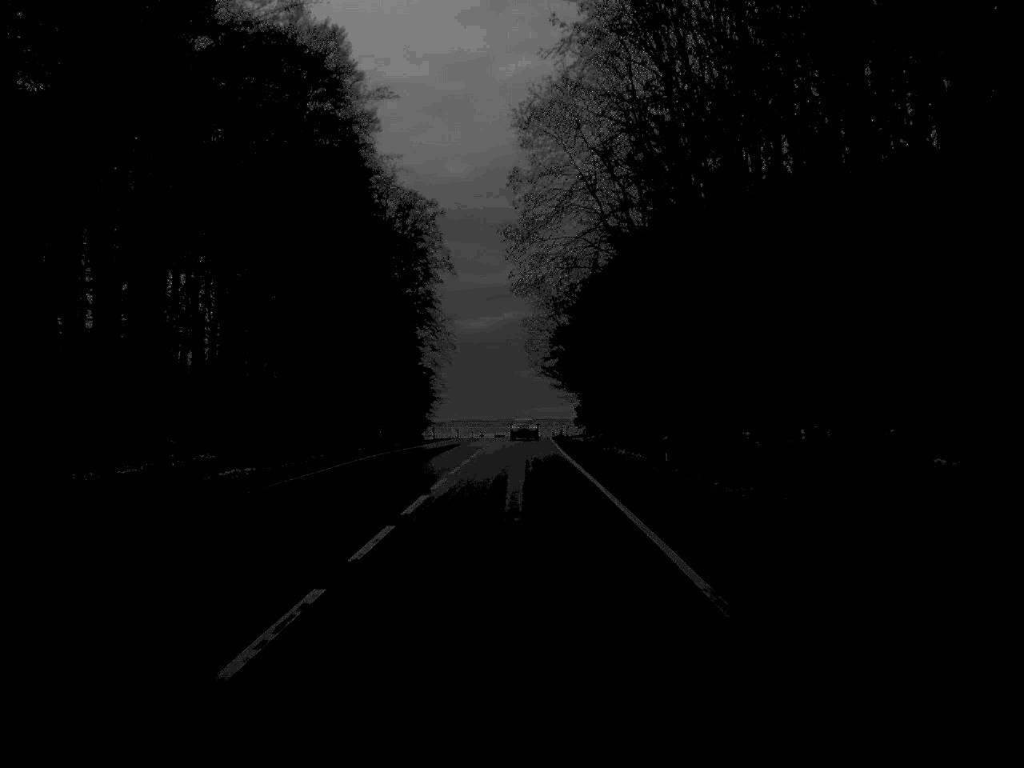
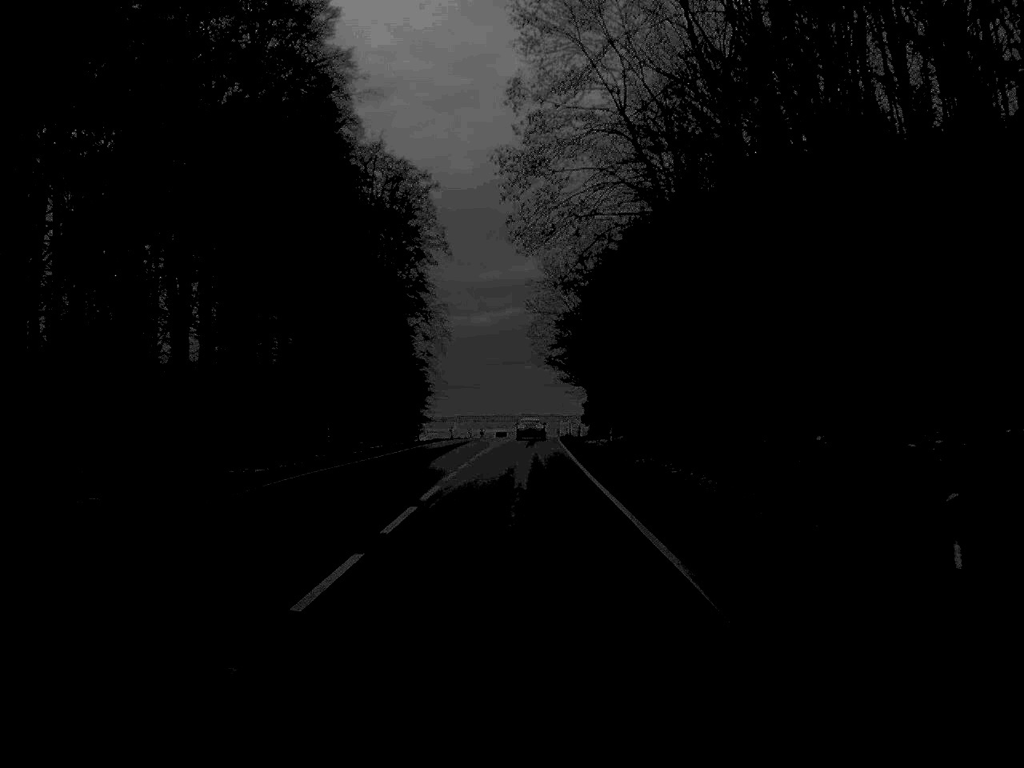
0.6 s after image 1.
(0.0, +15.1) m; 0°
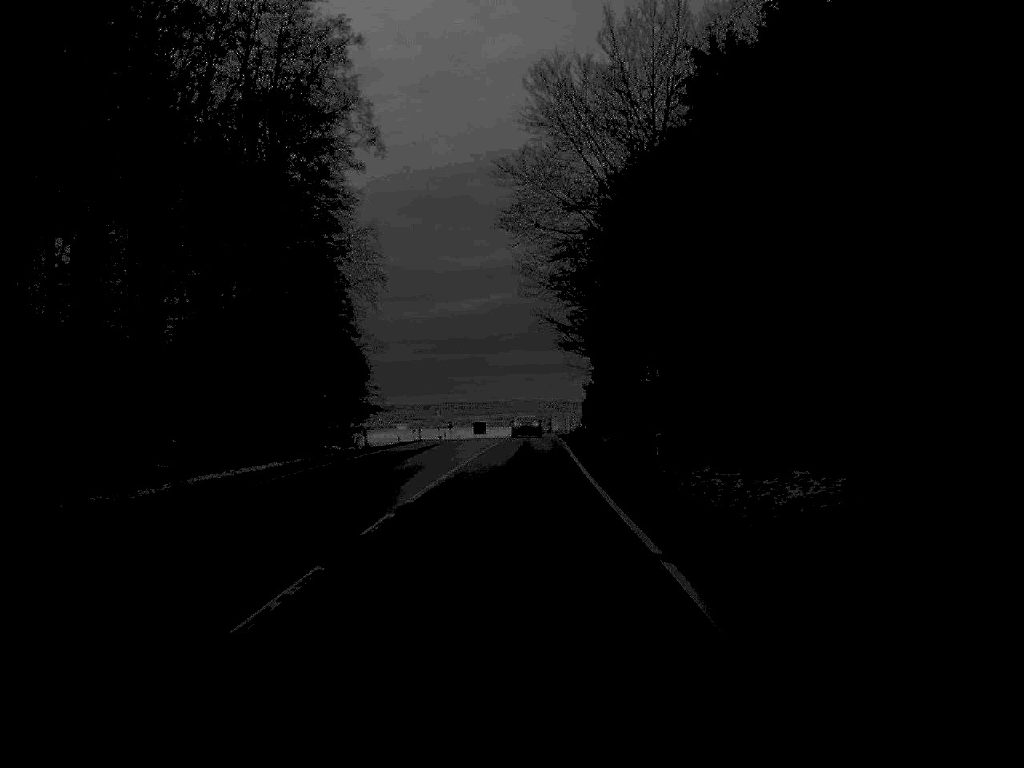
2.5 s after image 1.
(+0.3, +48.8) m; +1°
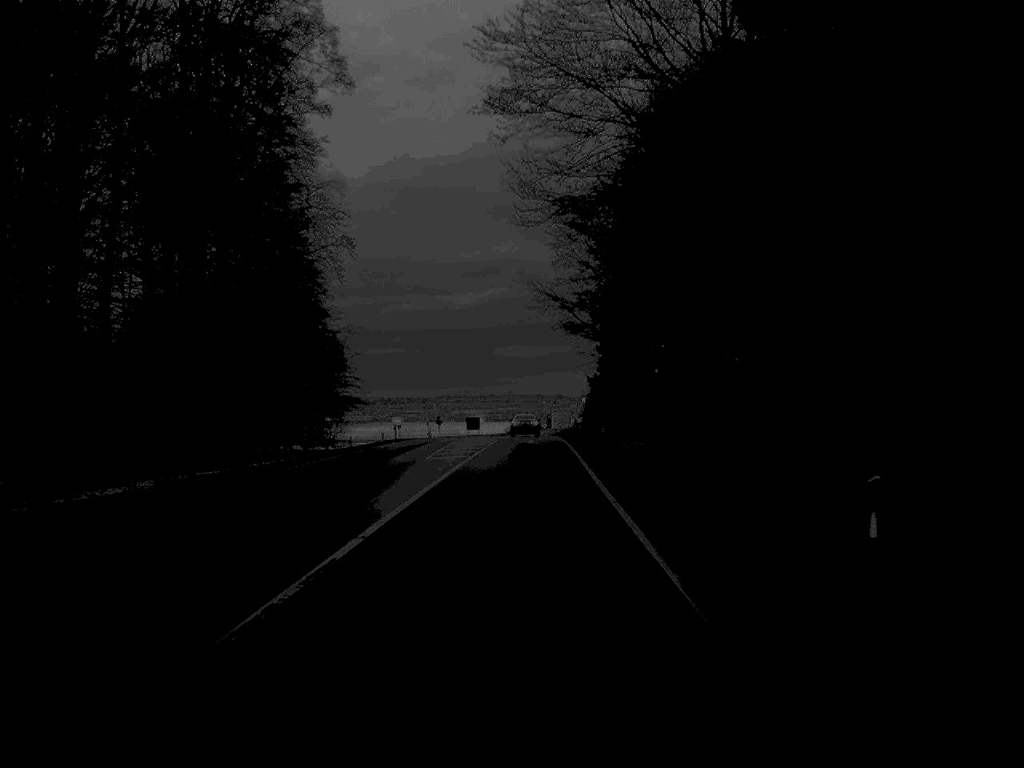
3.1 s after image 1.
(0.0, +15.0) m; 0°
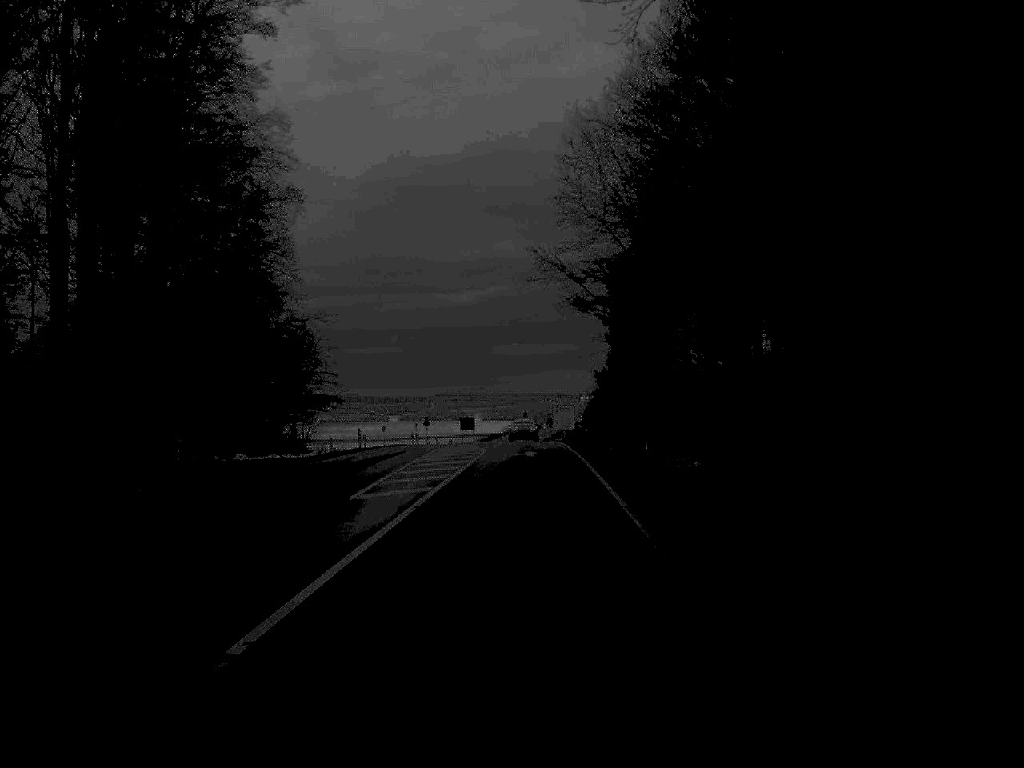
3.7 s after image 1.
(0.0, +15.6) m; 0°
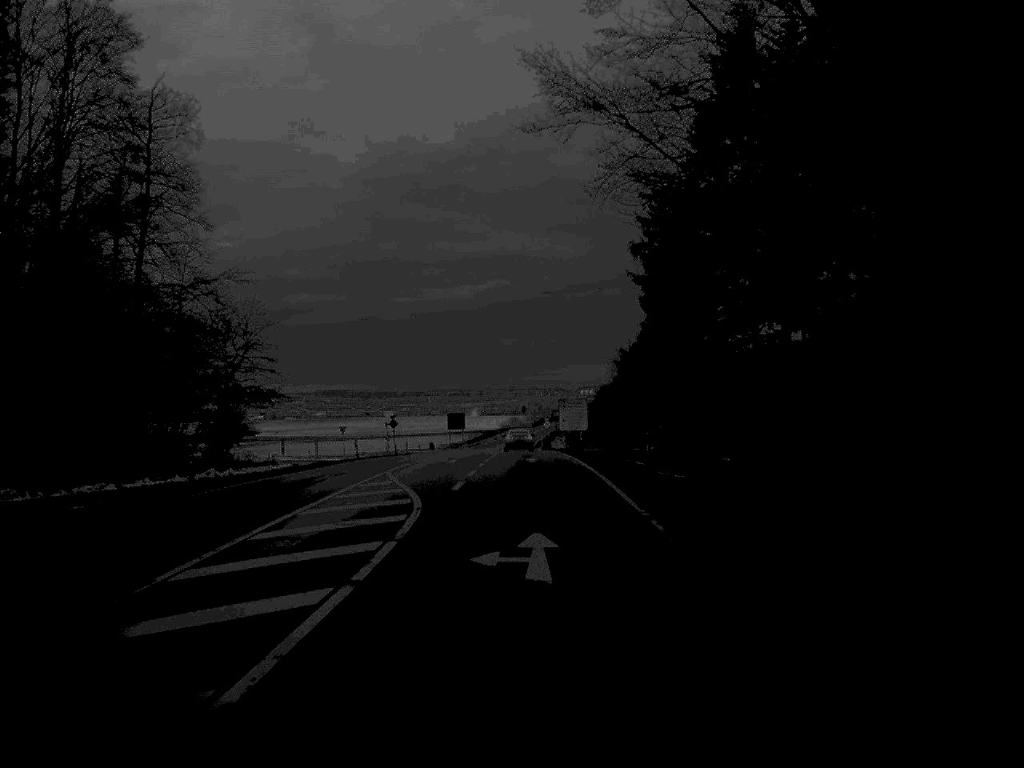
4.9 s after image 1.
(0.0, +30.3) m; 0°
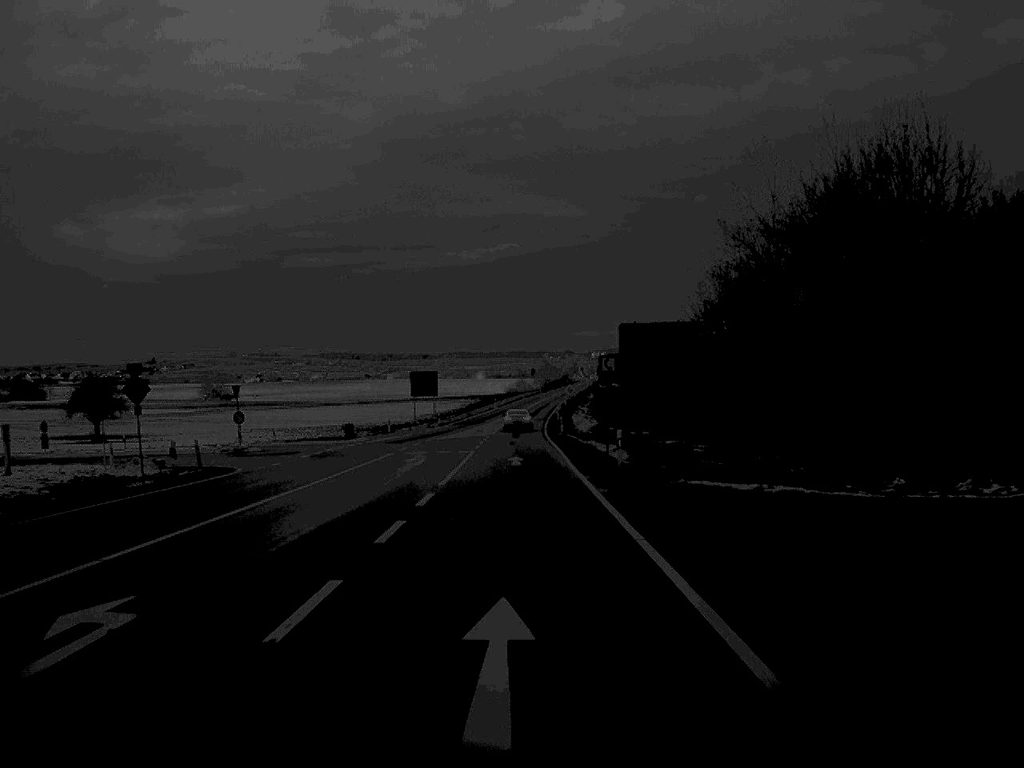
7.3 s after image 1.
(+0.1, +64.0) m; -1°
